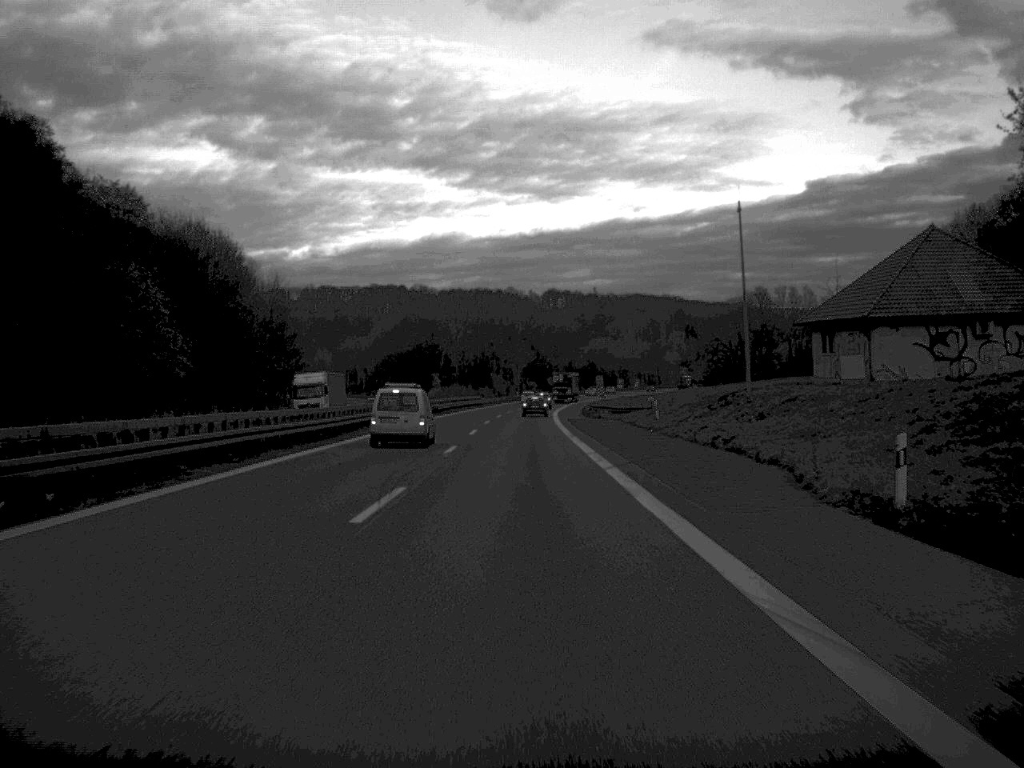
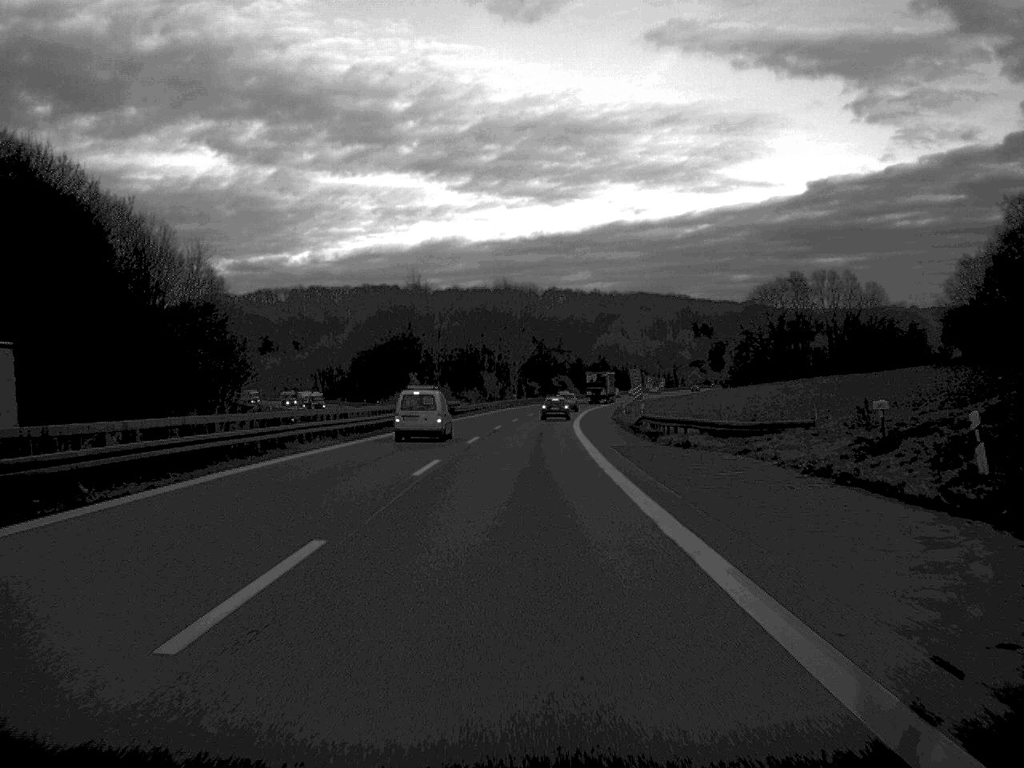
(0.0, +43.2) m; 0°
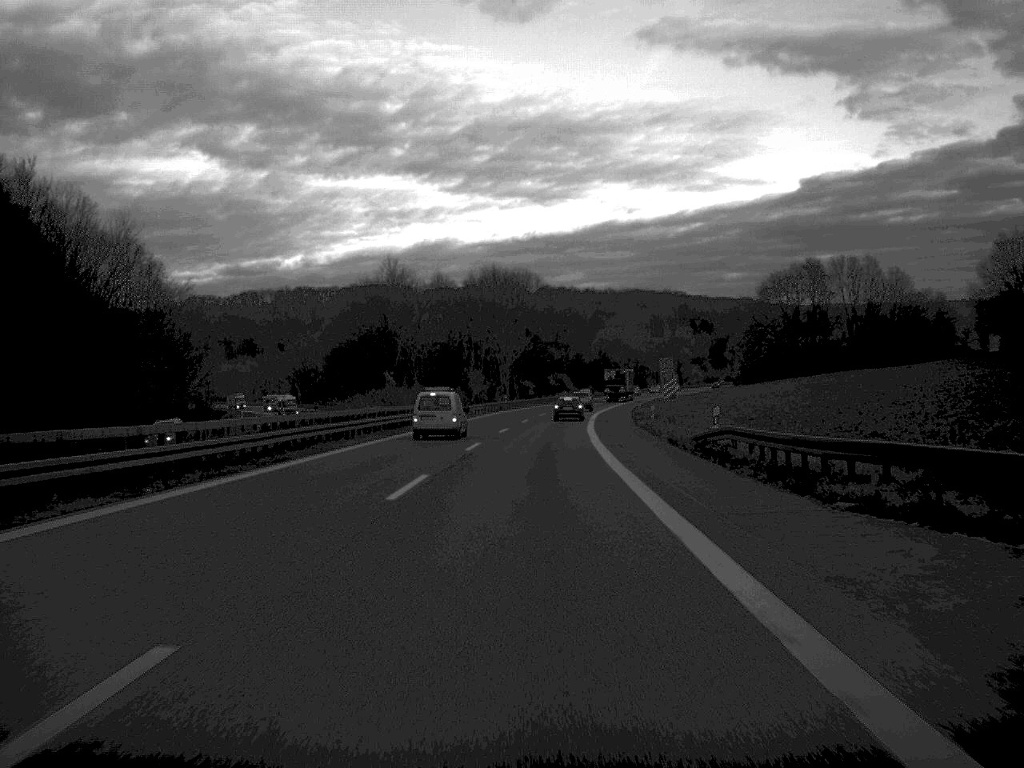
(0.0, +23.3) m; 0°
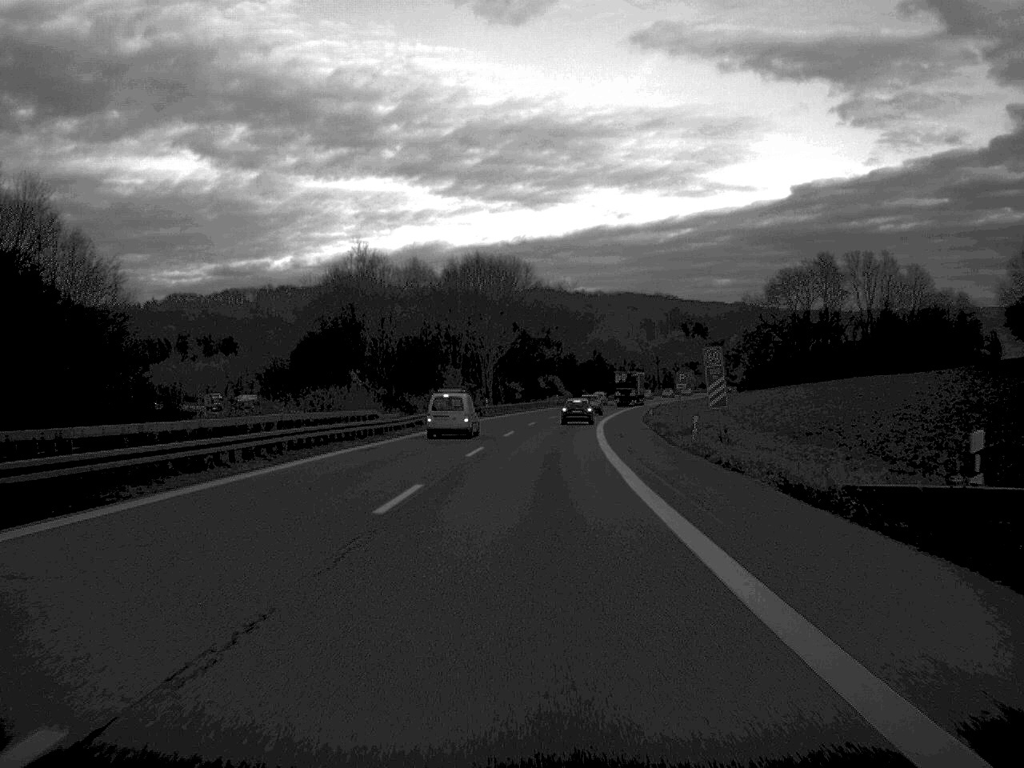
(+0.1, +20.2) m; +1°
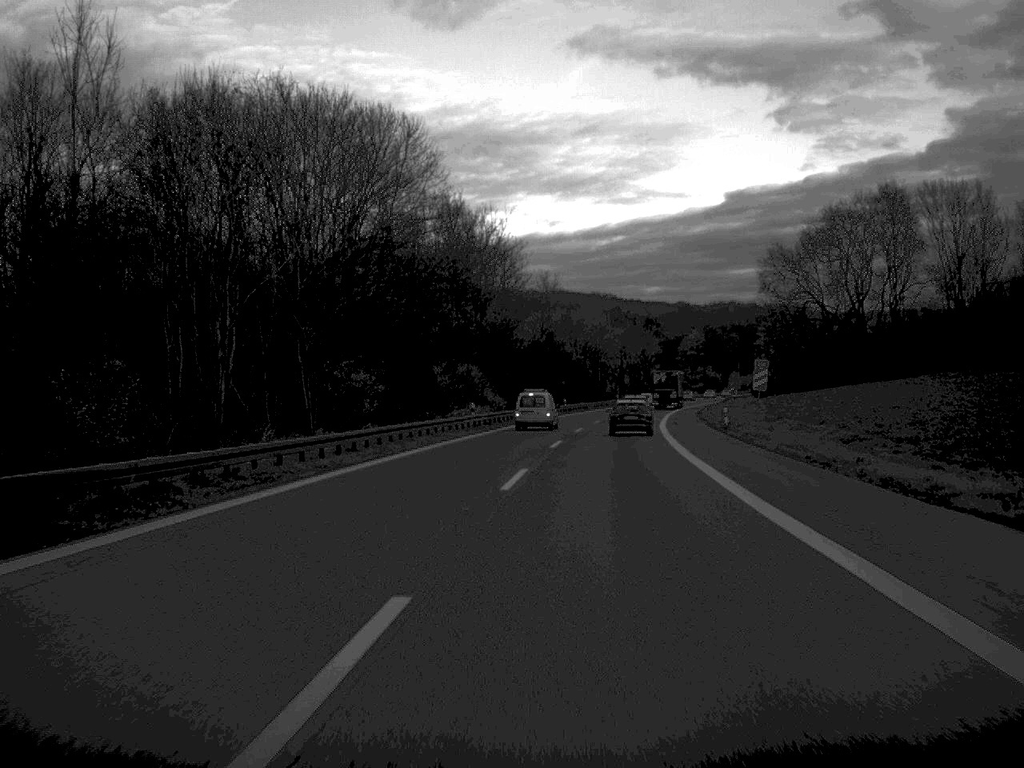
(+2.6, +83.9) m; +3°
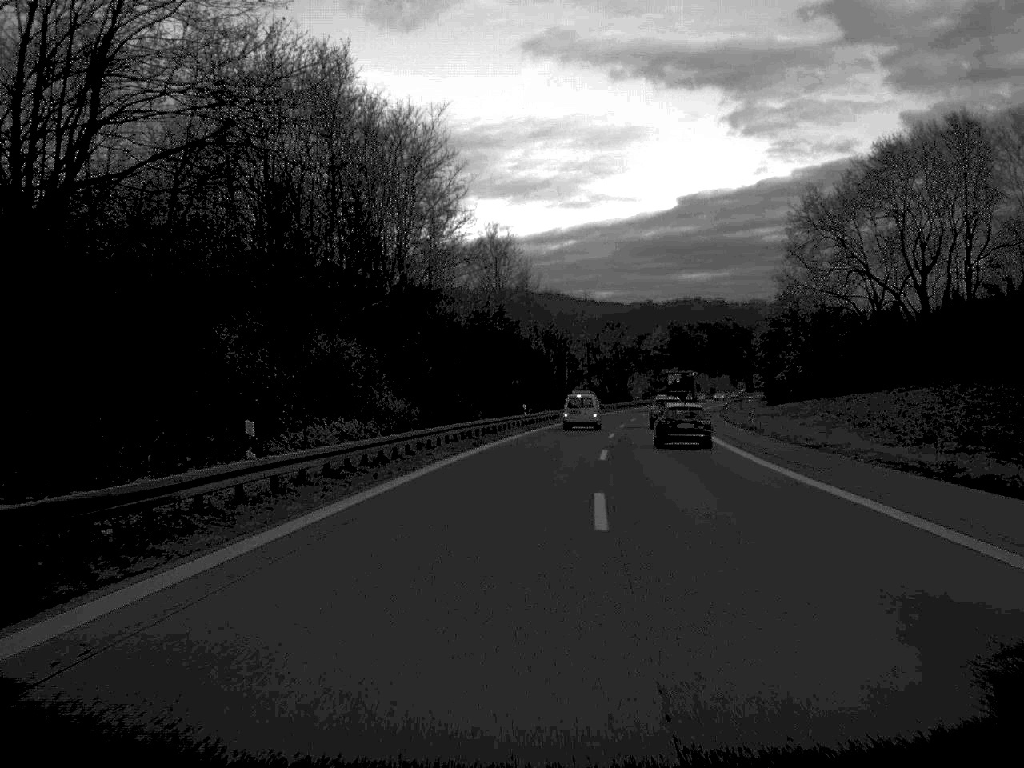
(+0.7, +41.9) m; +2°
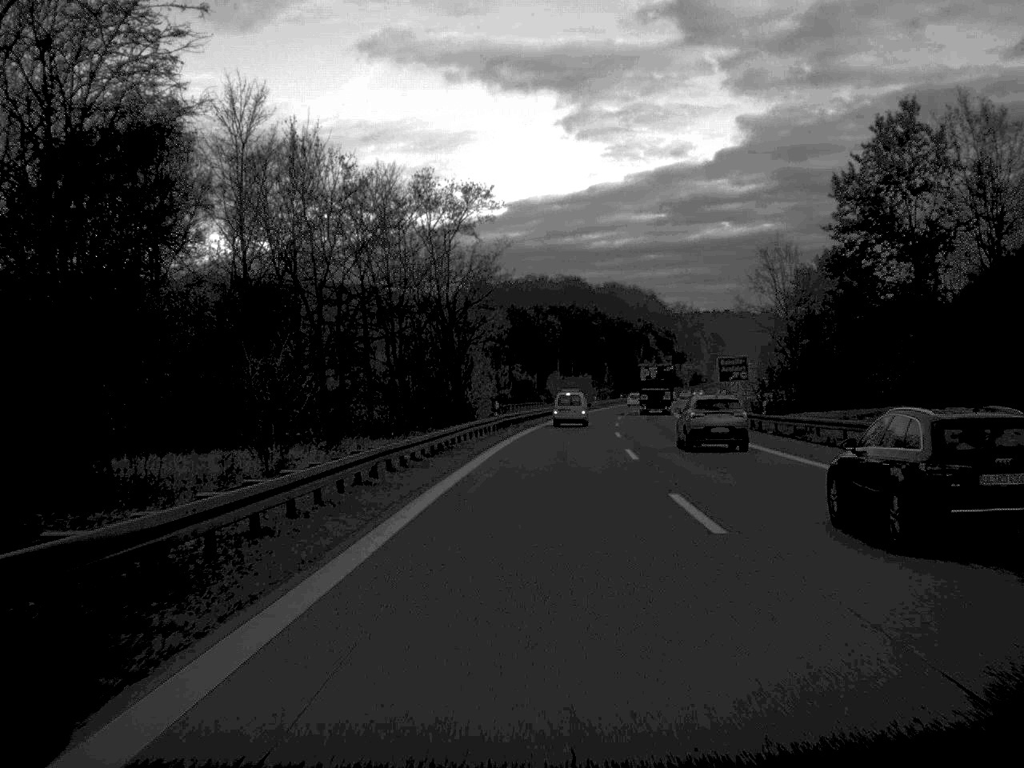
(+7.9, +107.0) m; +8°
